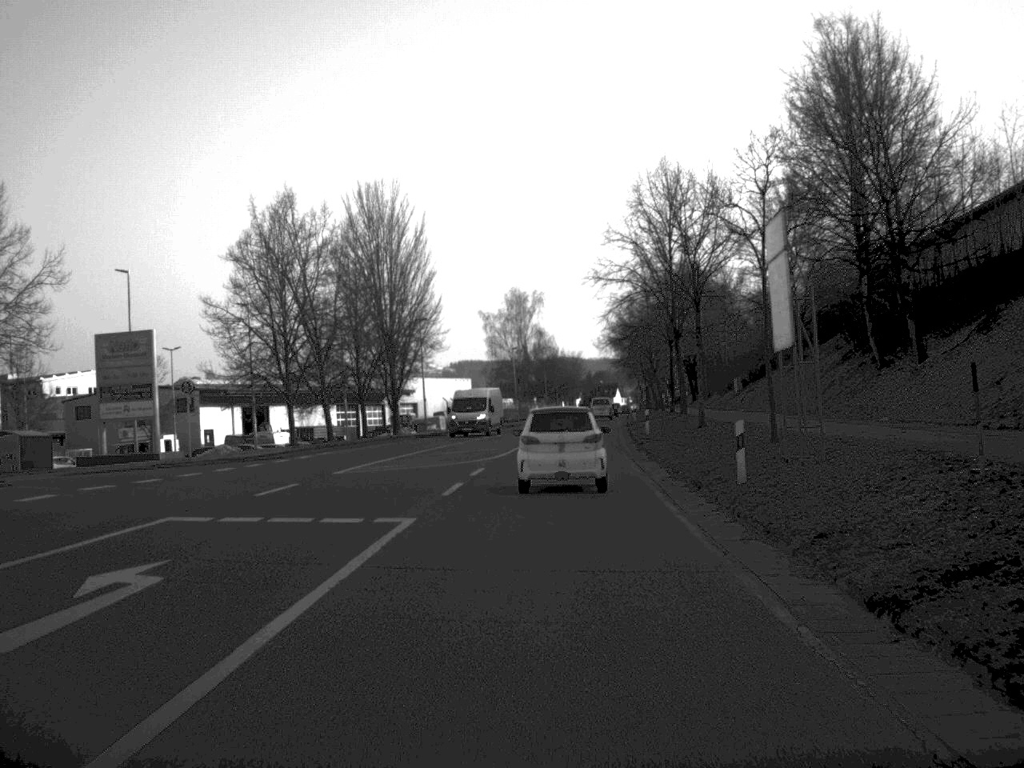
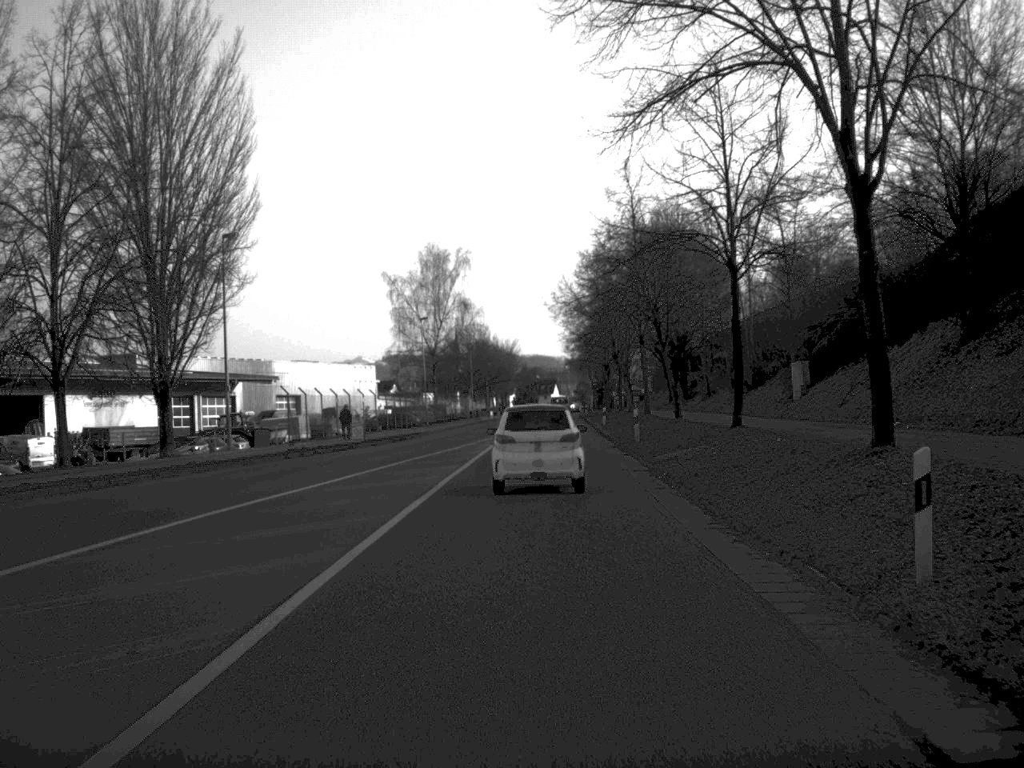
(+1.2, +41.1) m; +3°
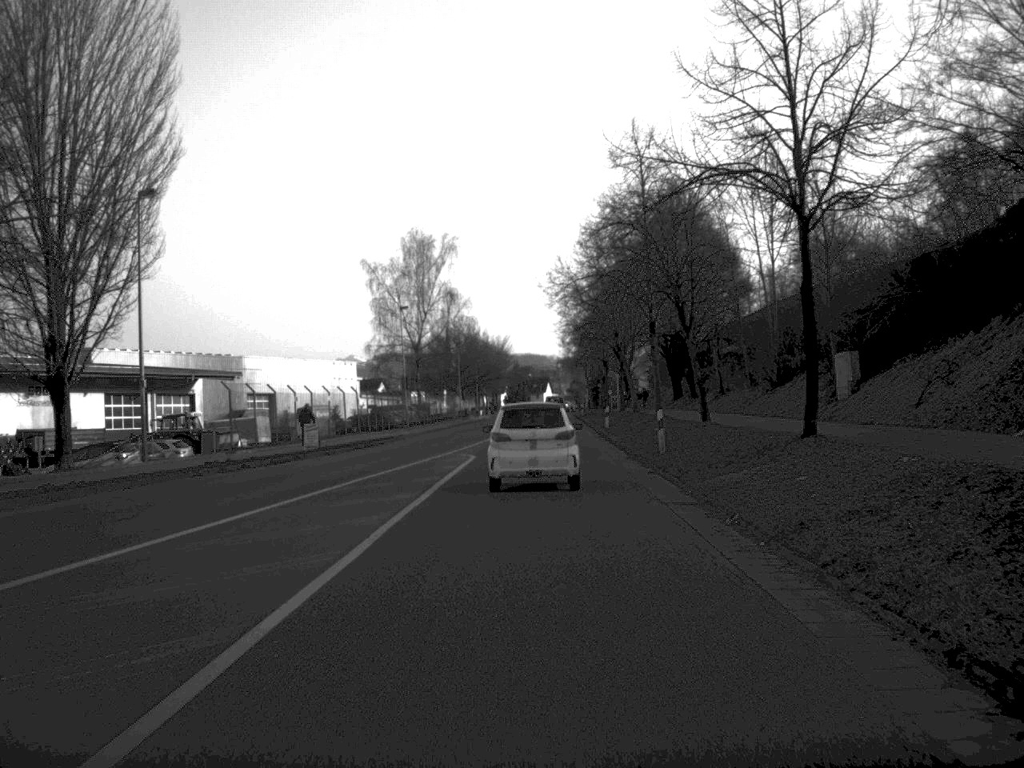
(0.0, +9.3) m; 0°
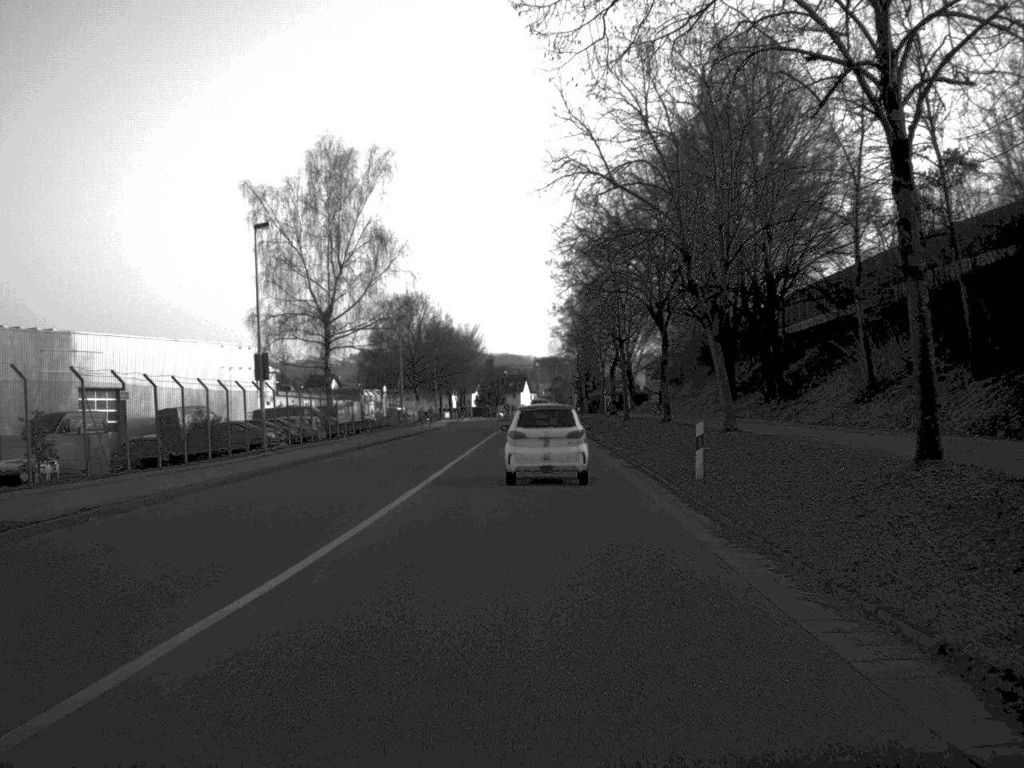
(+0.4, +38.3) m; +1°
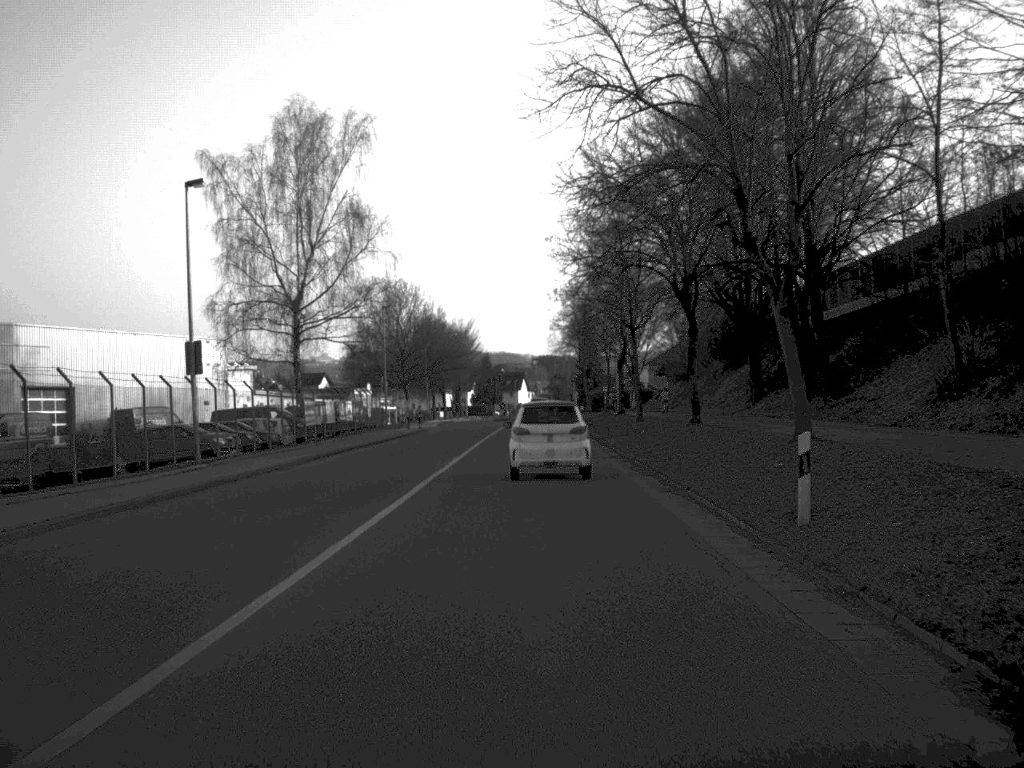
(0.0, +8.6) m; 0°
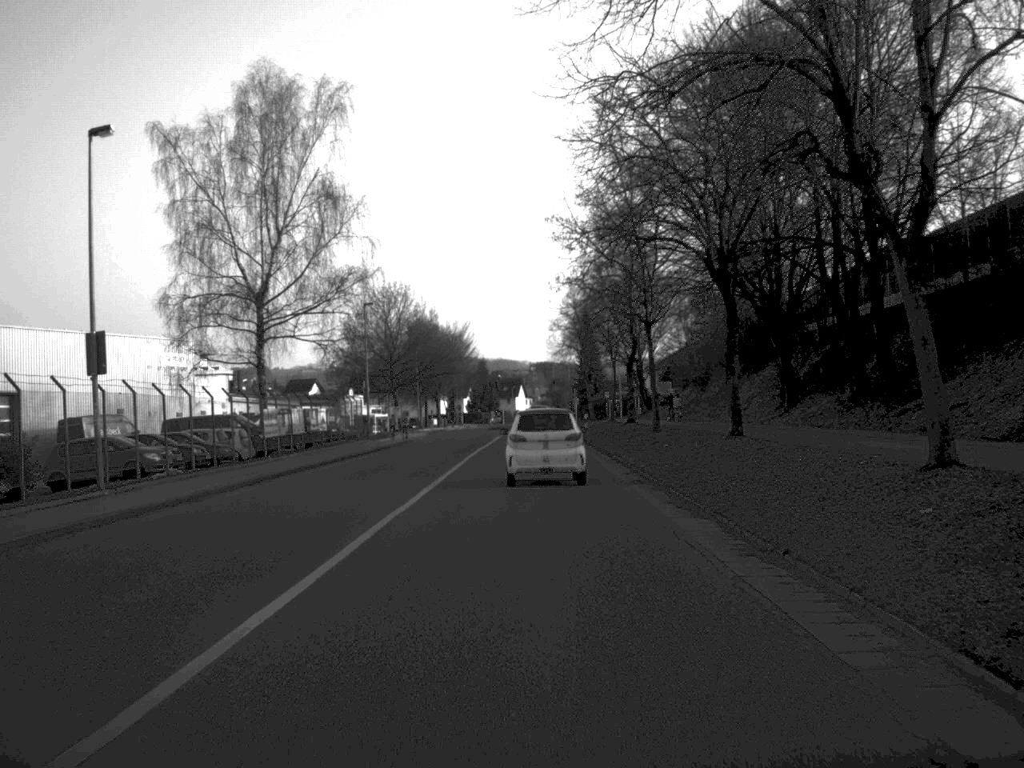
(0.0, +7.9) m; 0°
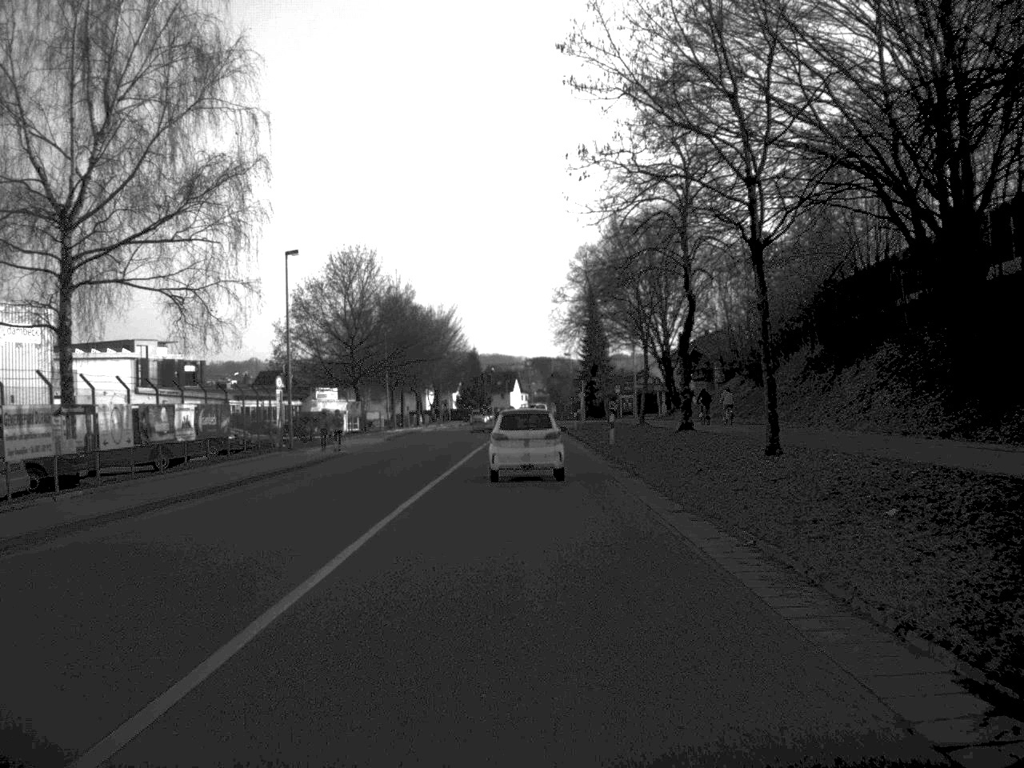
(0.0, +22.8) m; 0°
